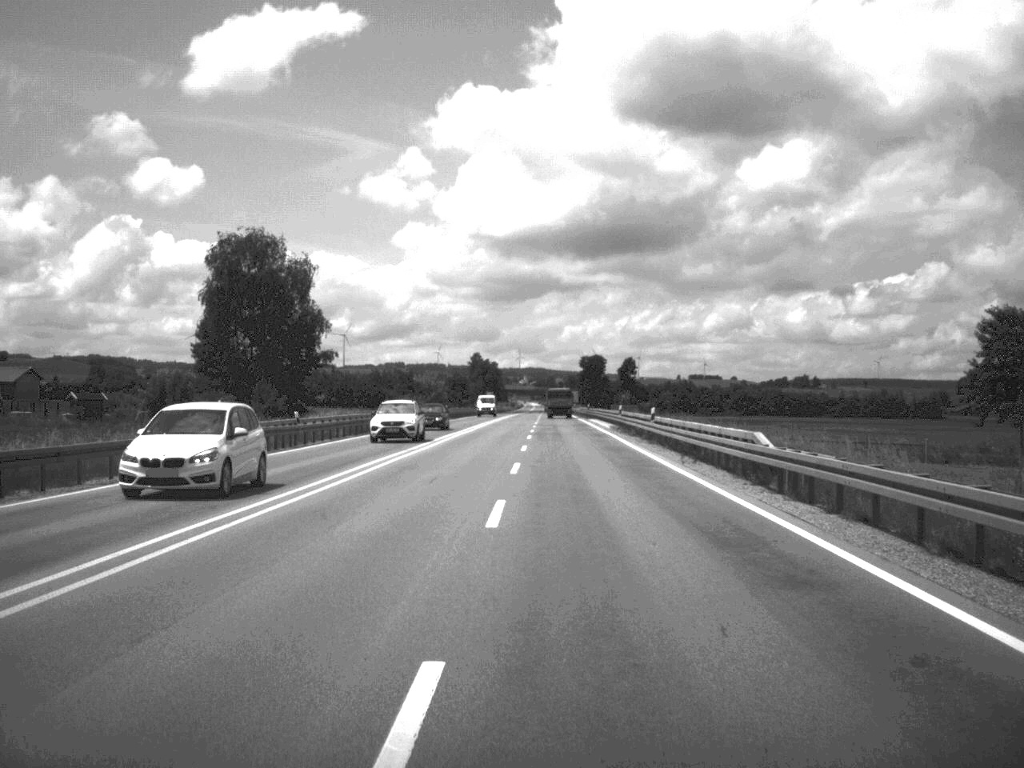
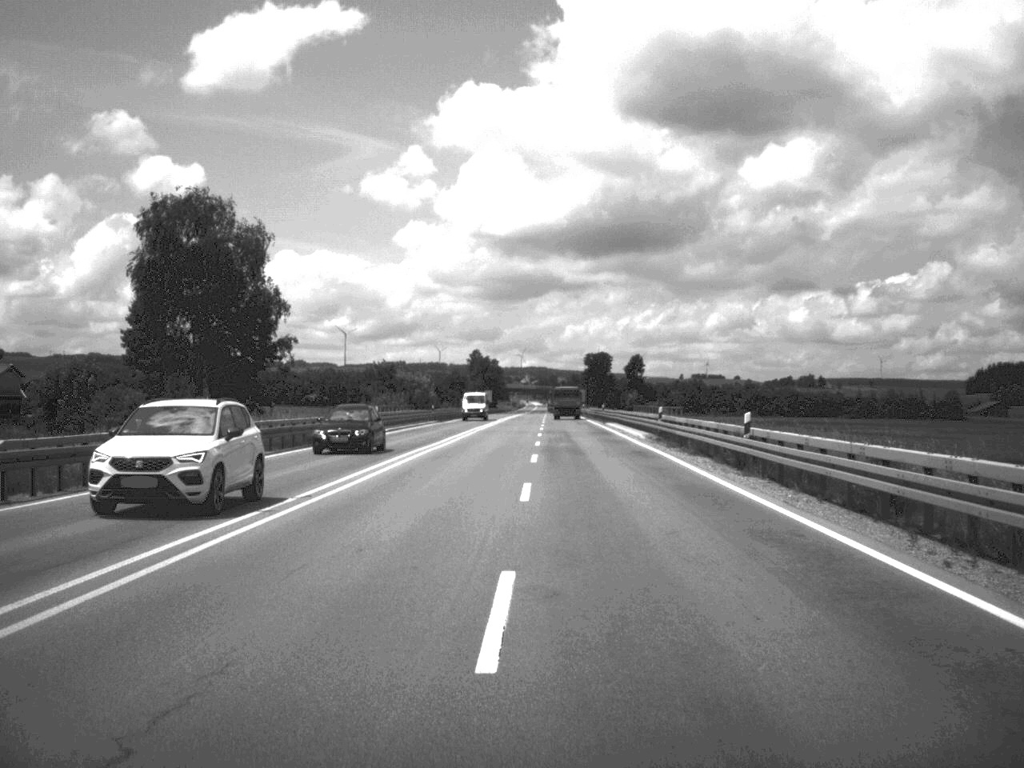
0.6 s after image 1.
(0.0, +19.8) m; 0°
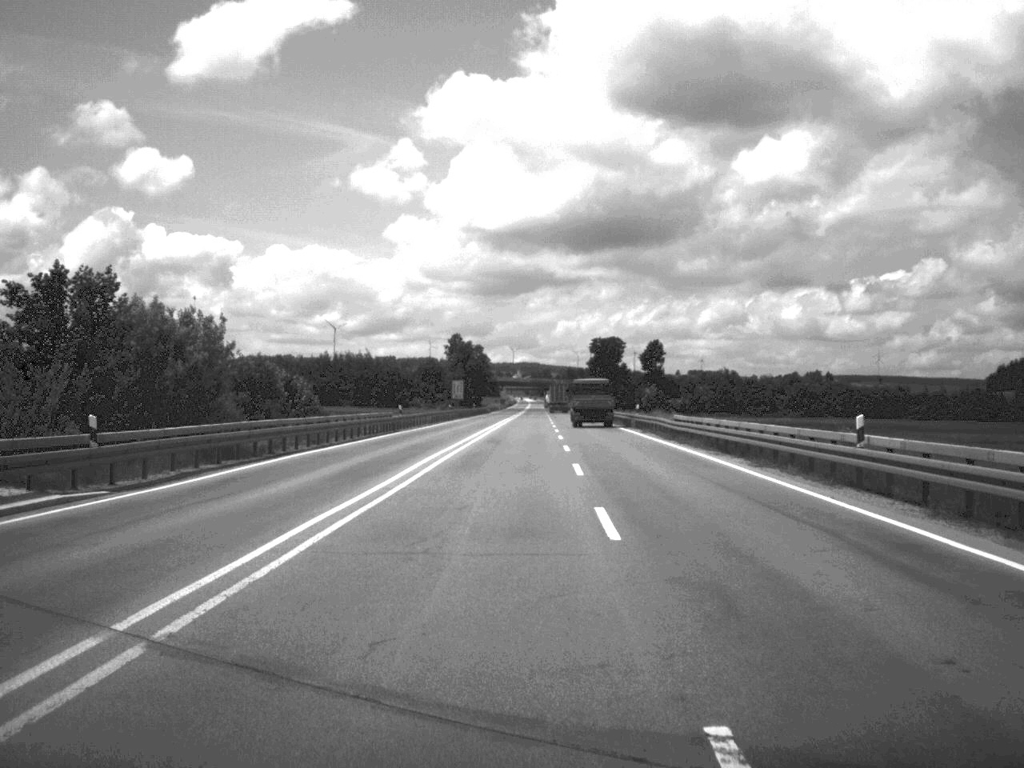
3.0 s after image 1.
(+0.1, +77.2) m; 0°
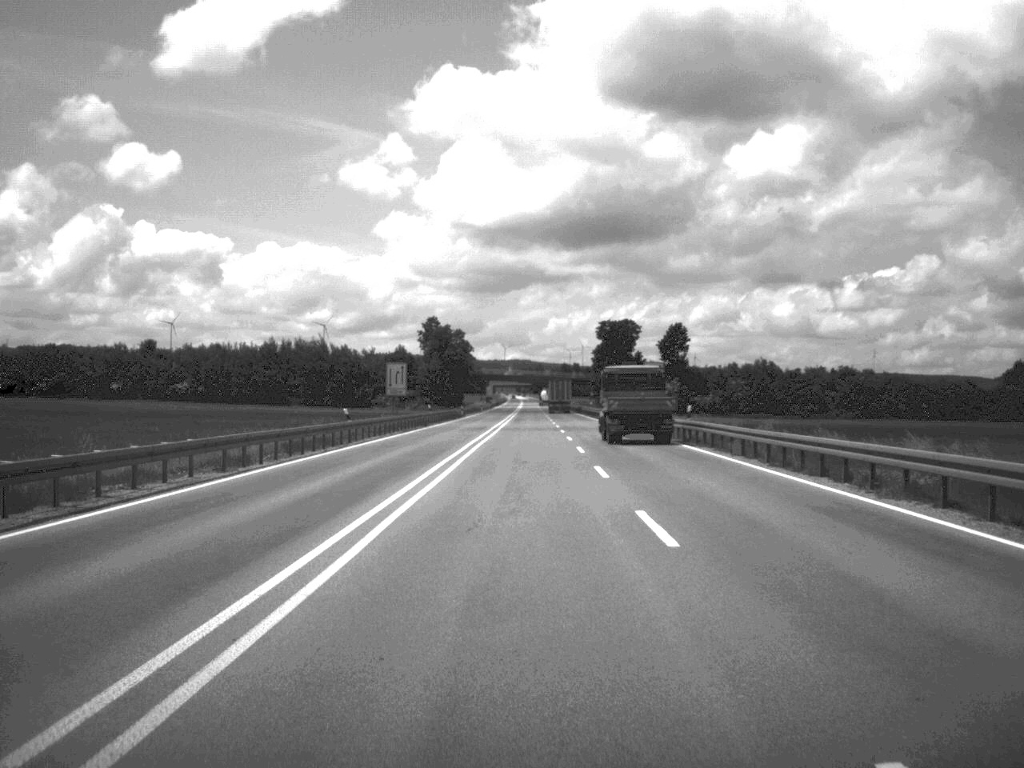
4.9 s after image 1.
(0.0, +60.6) m; 0°
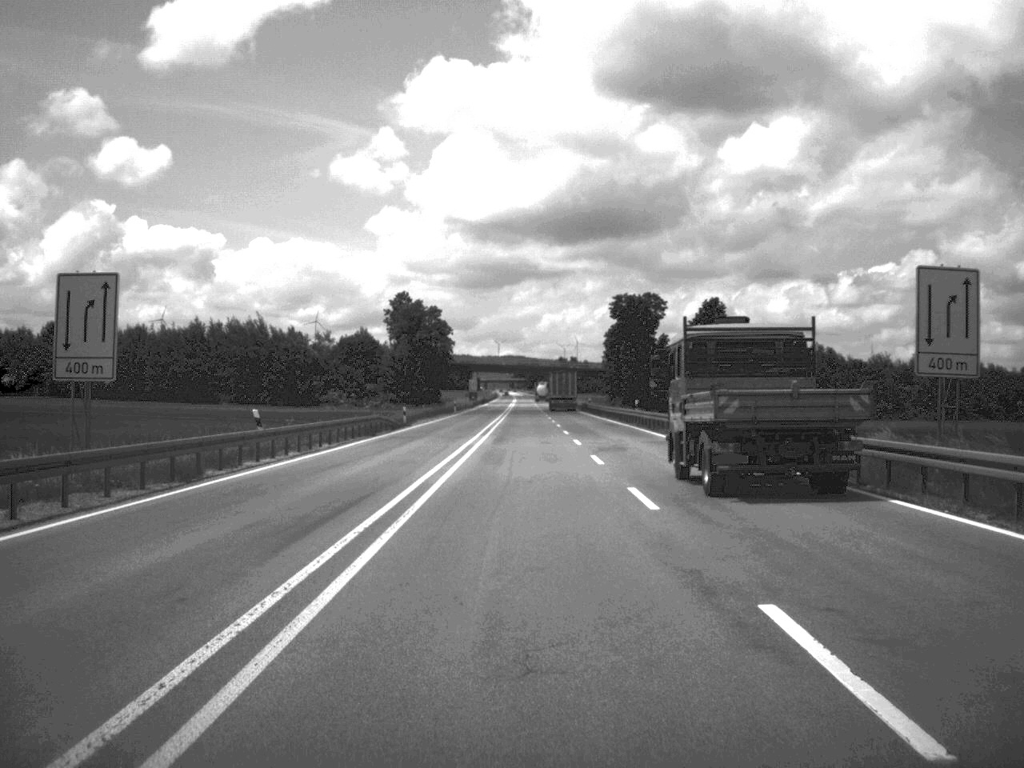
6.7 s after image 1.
(0.0, +55.8) m; 0°
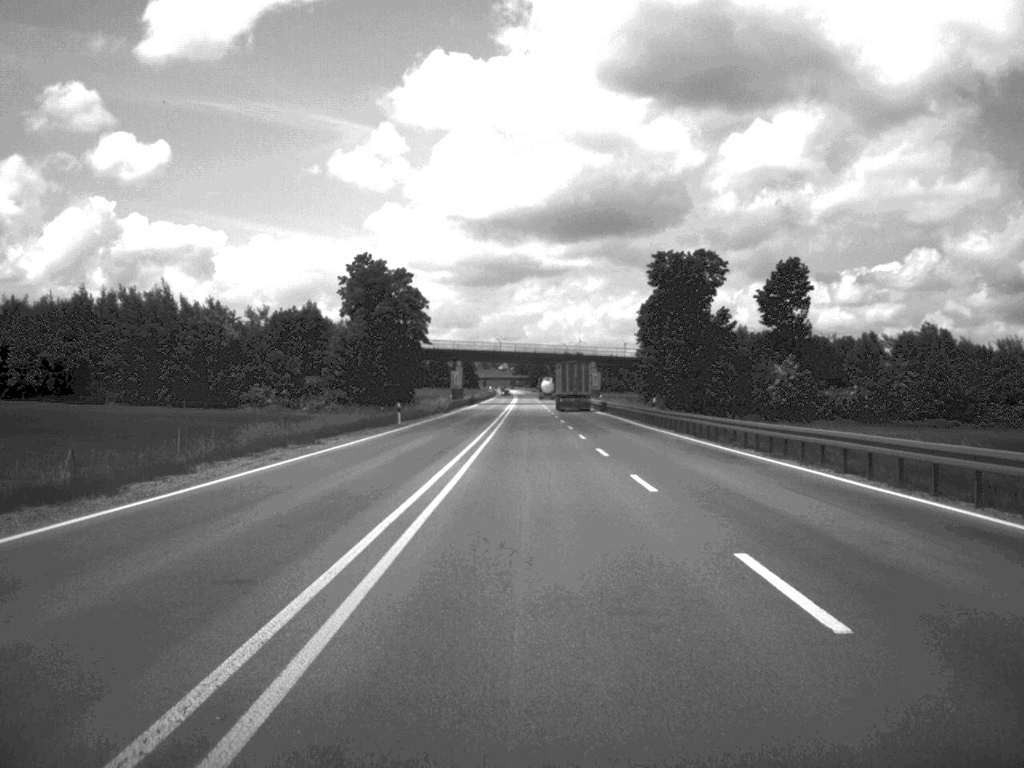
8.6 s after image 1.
(-0.3, +57.7) m; 0°
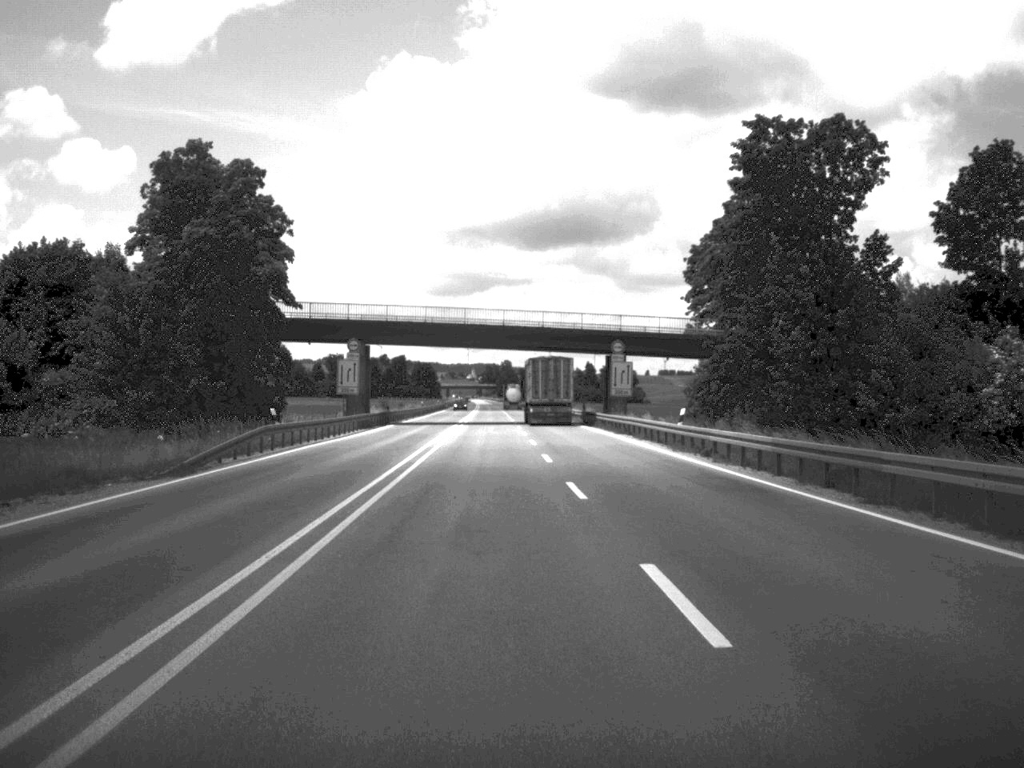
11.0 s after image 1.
(+0.5, +71.6) m; +1°
